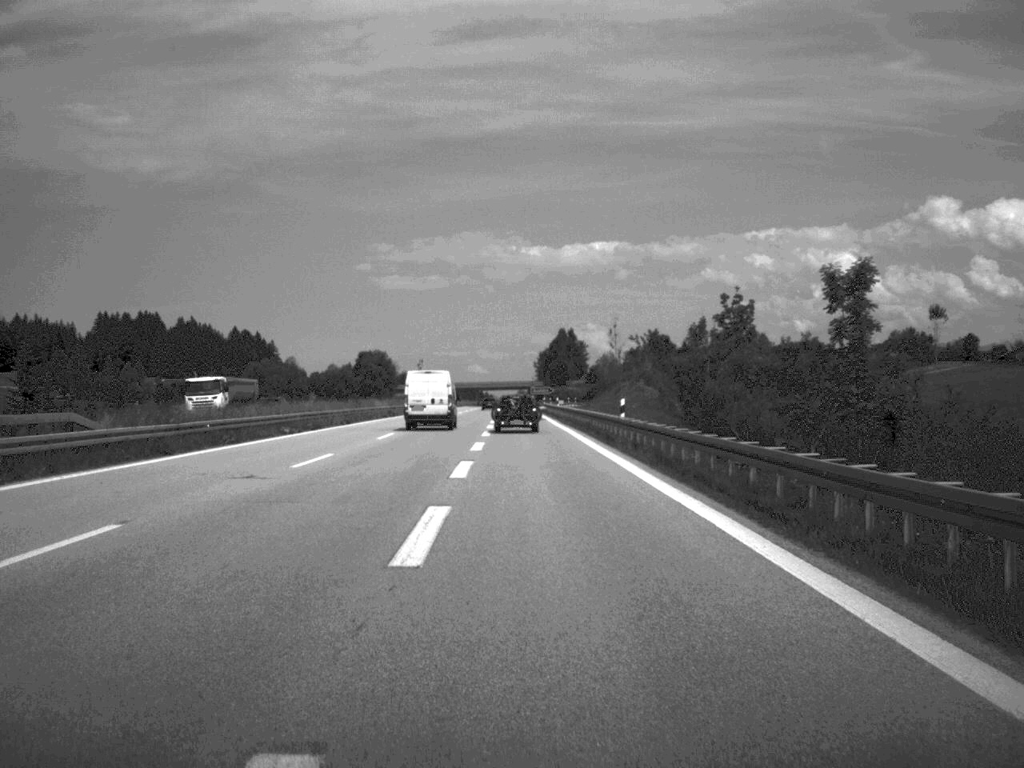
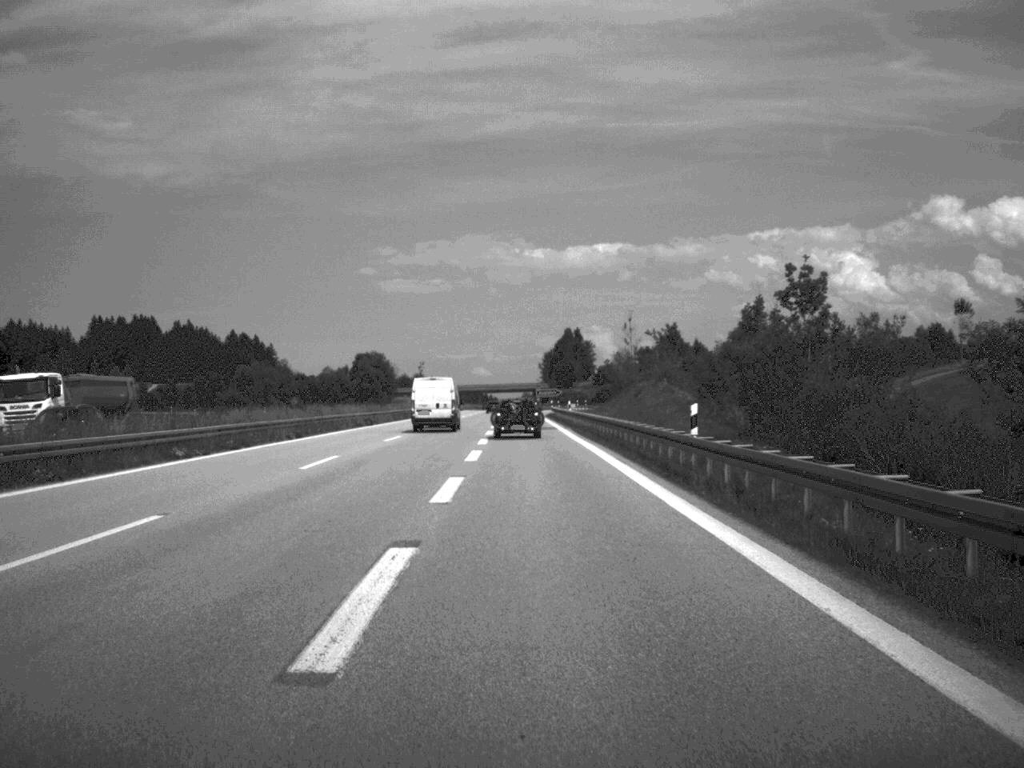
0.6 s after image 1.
(0.0, +15.9) m; 0°
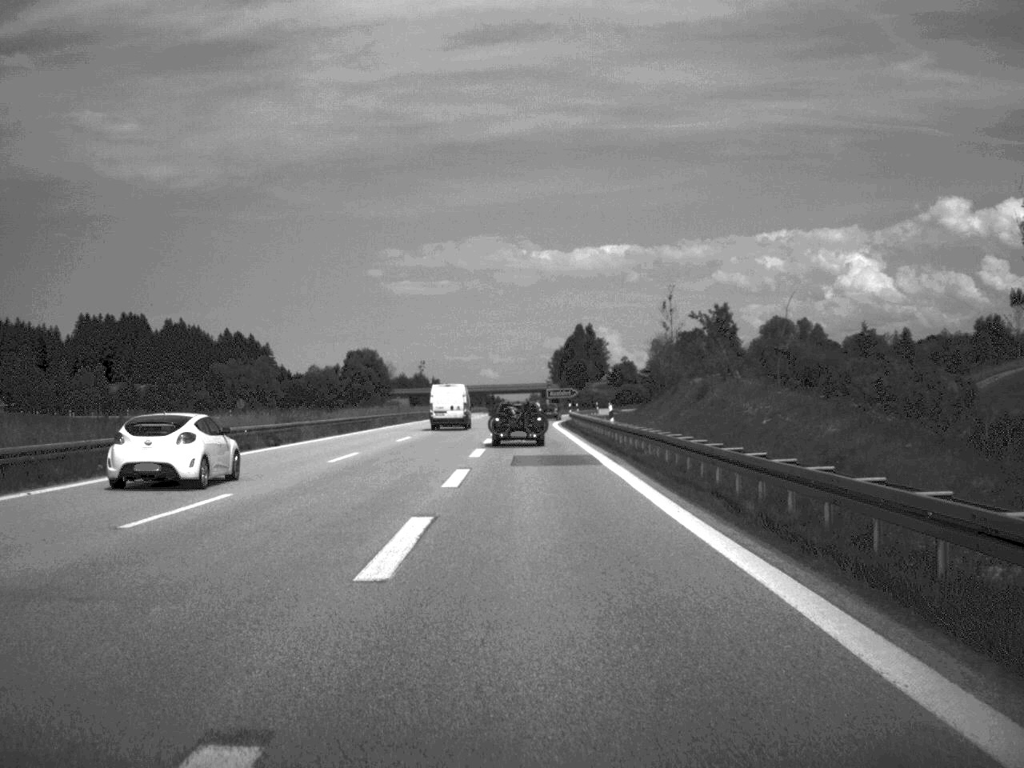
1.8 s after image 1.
(-0.1, +31.2) m; 0°
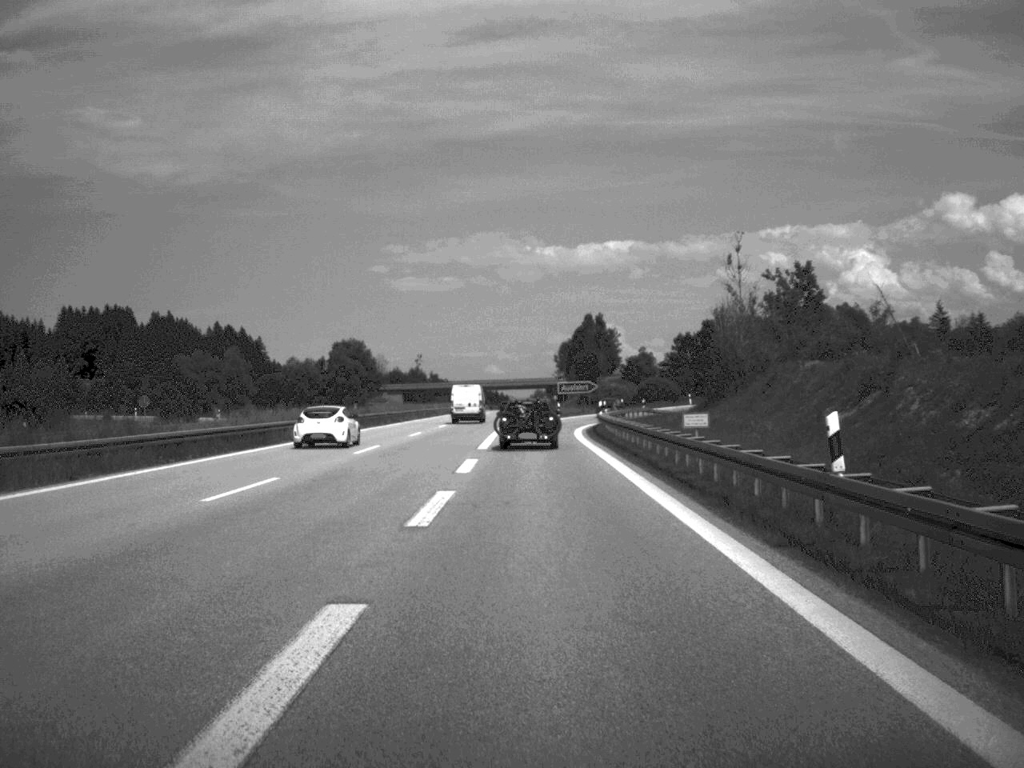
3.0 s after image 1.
(-0.1, +31.0) m; 0°
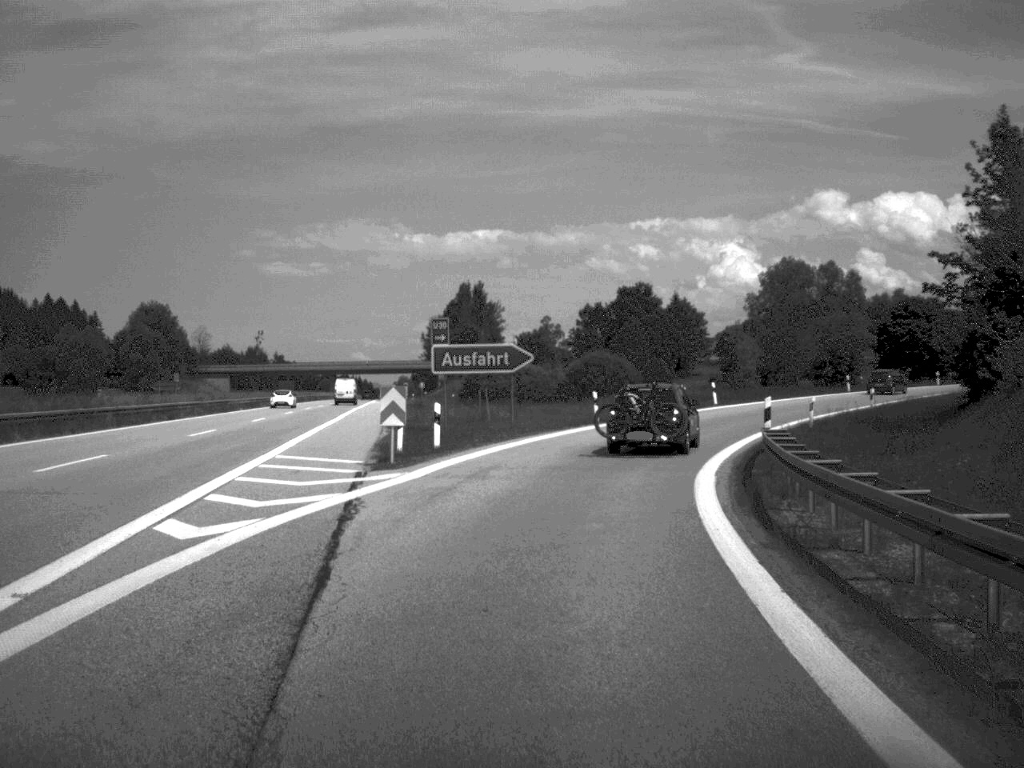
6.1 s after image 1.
(+1.4, +67.4) m; +6°
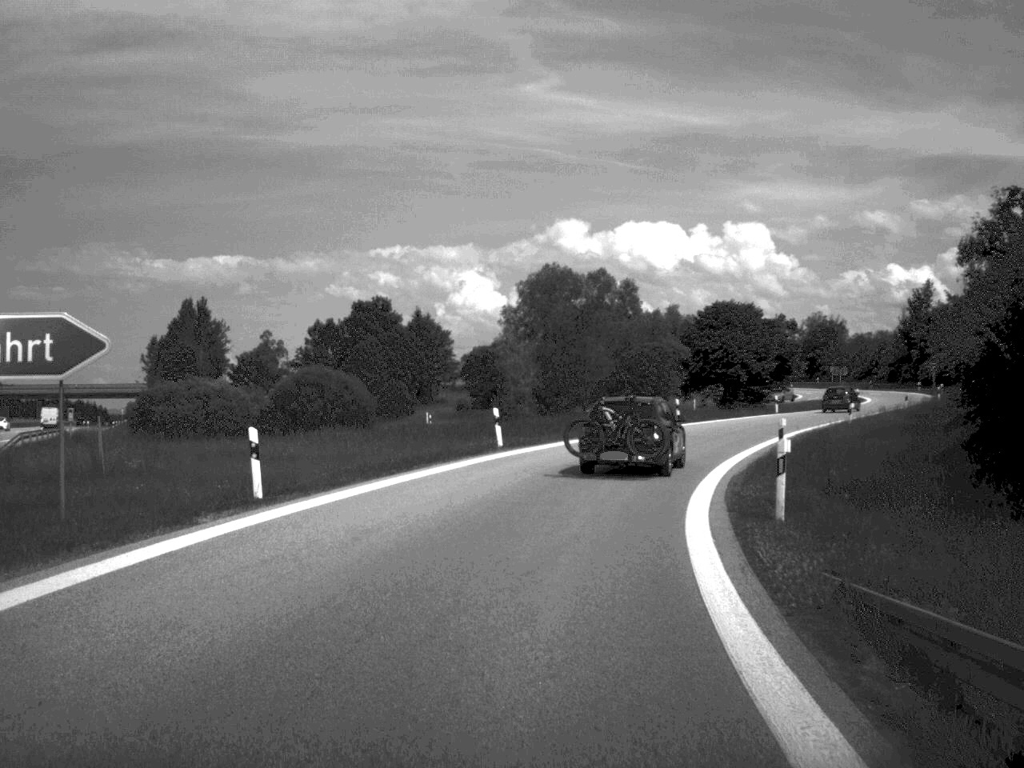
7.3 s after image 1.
(+2.4, +24.9) m; +12°
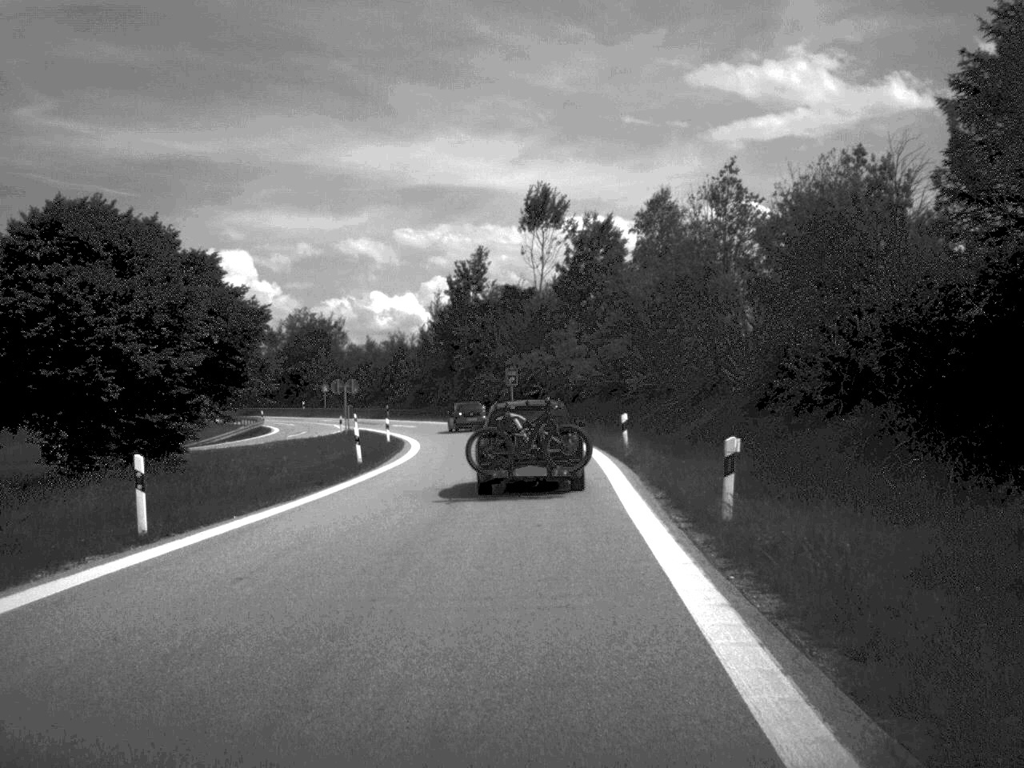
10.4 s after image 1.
(+11.9, +54.1) m; +23°
